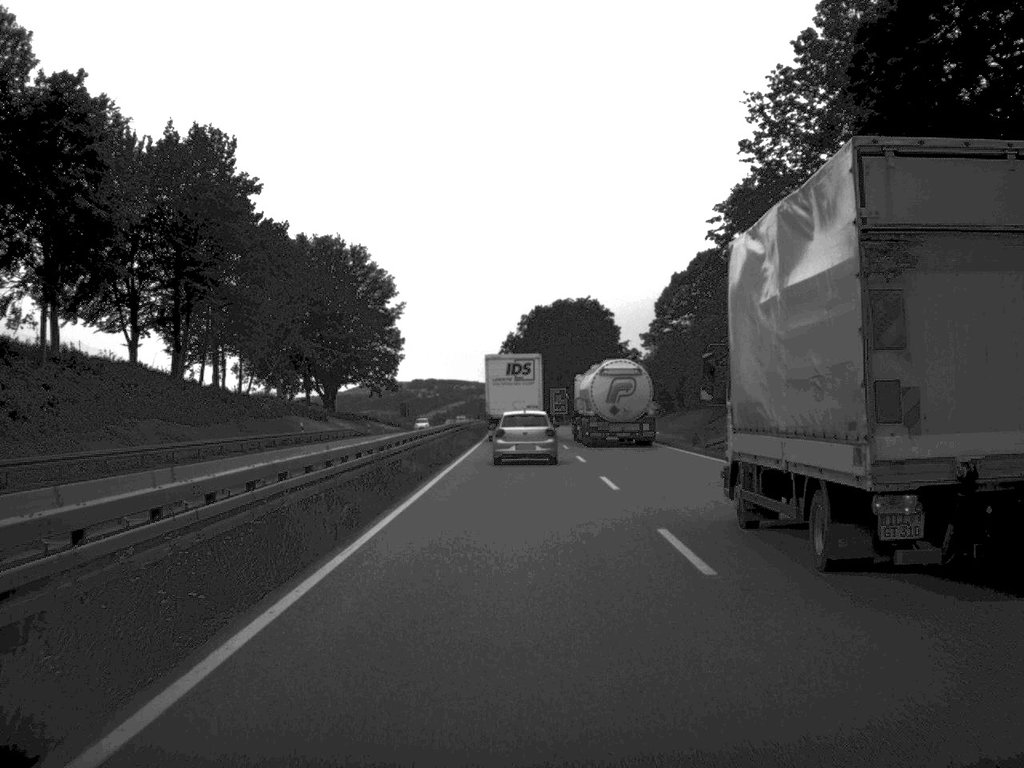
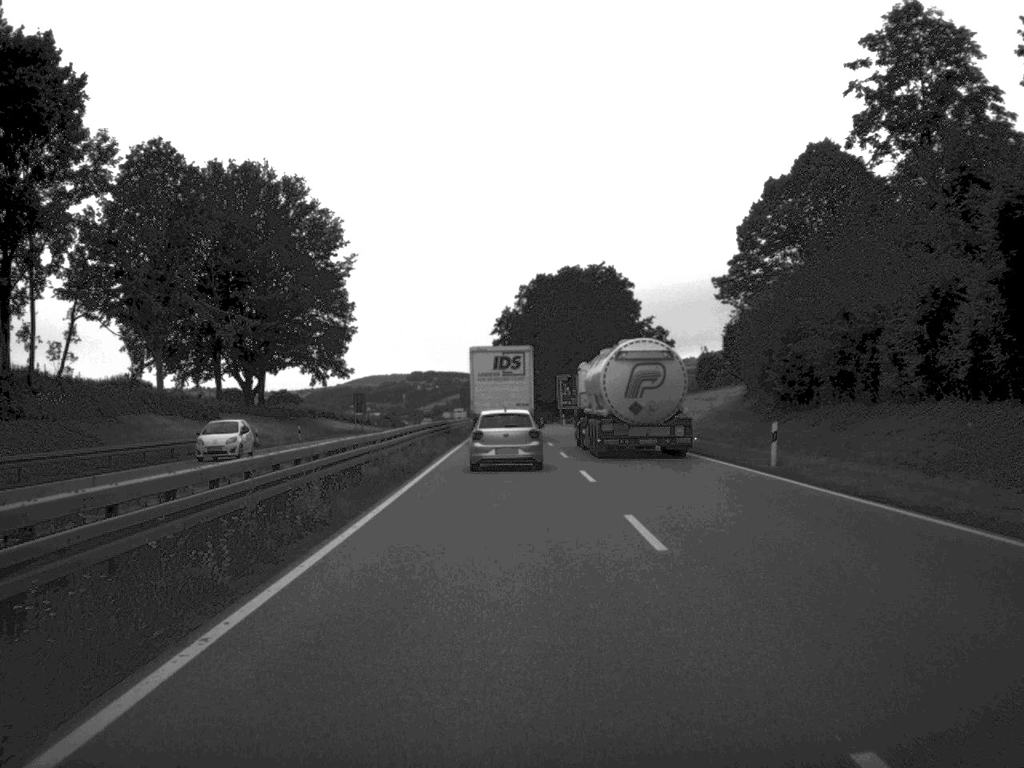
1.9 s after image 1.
(0.0, +45.6) m; 0°
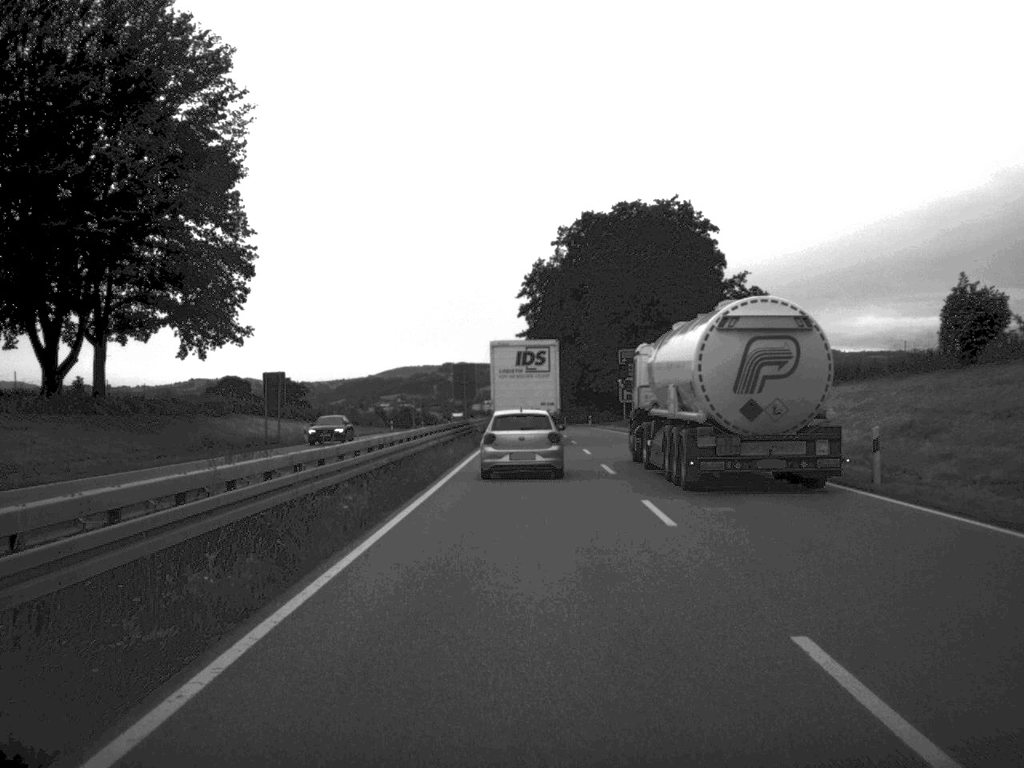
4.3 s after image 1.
(-0.9, +56.2) m; -2°
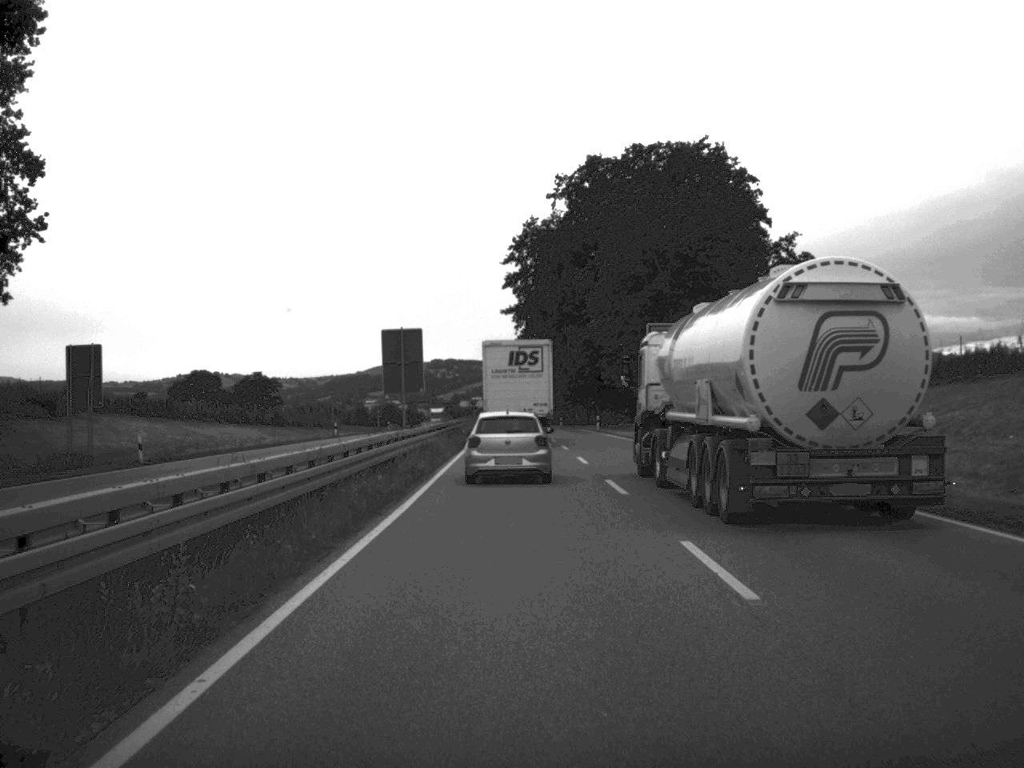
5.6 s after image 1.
(+0.1, +29.5) m; 0°
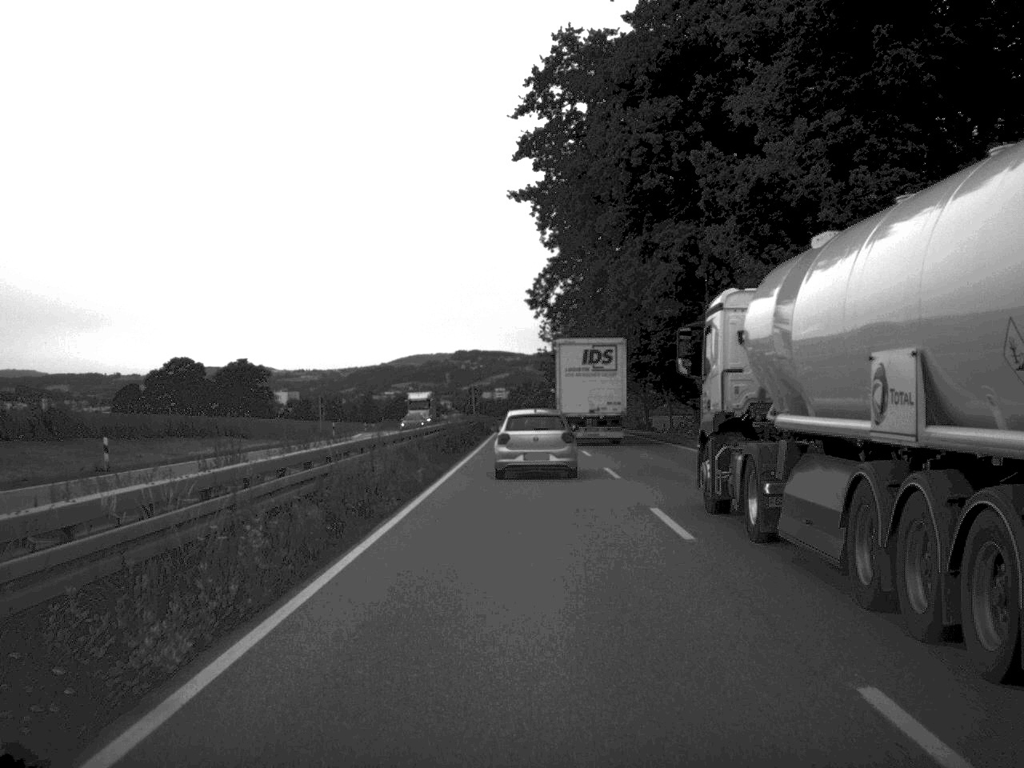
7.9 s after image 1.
(-0.5, +54.5) m; -1°
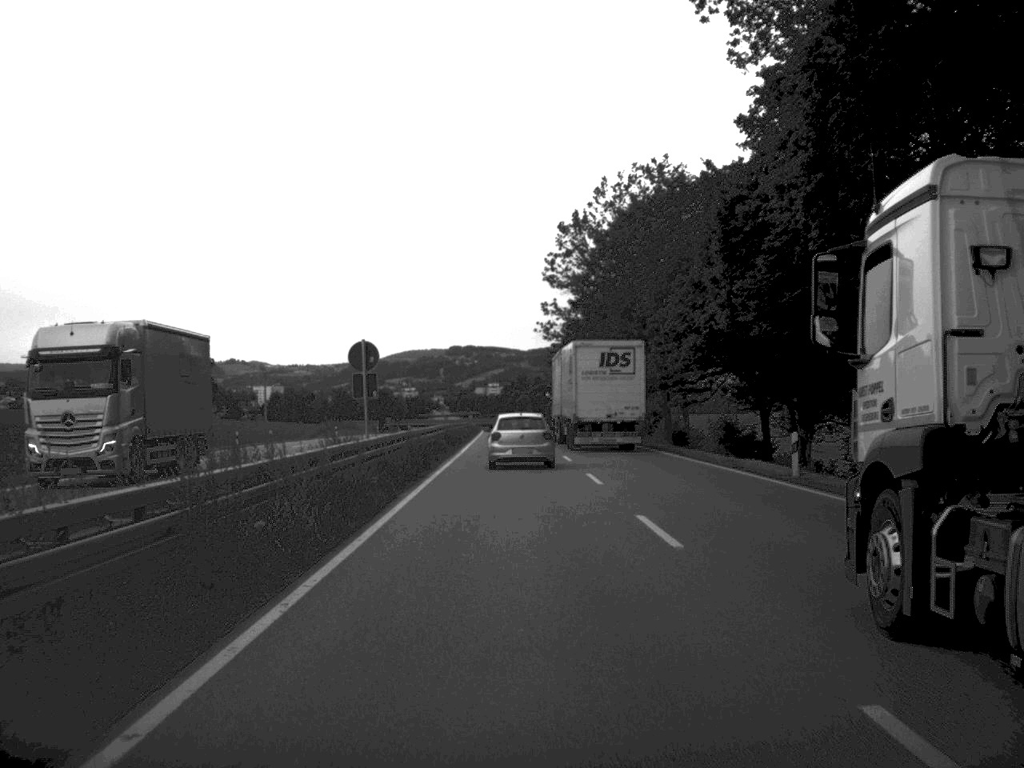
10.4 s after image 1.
(-0.1, +59.3) m; 0°
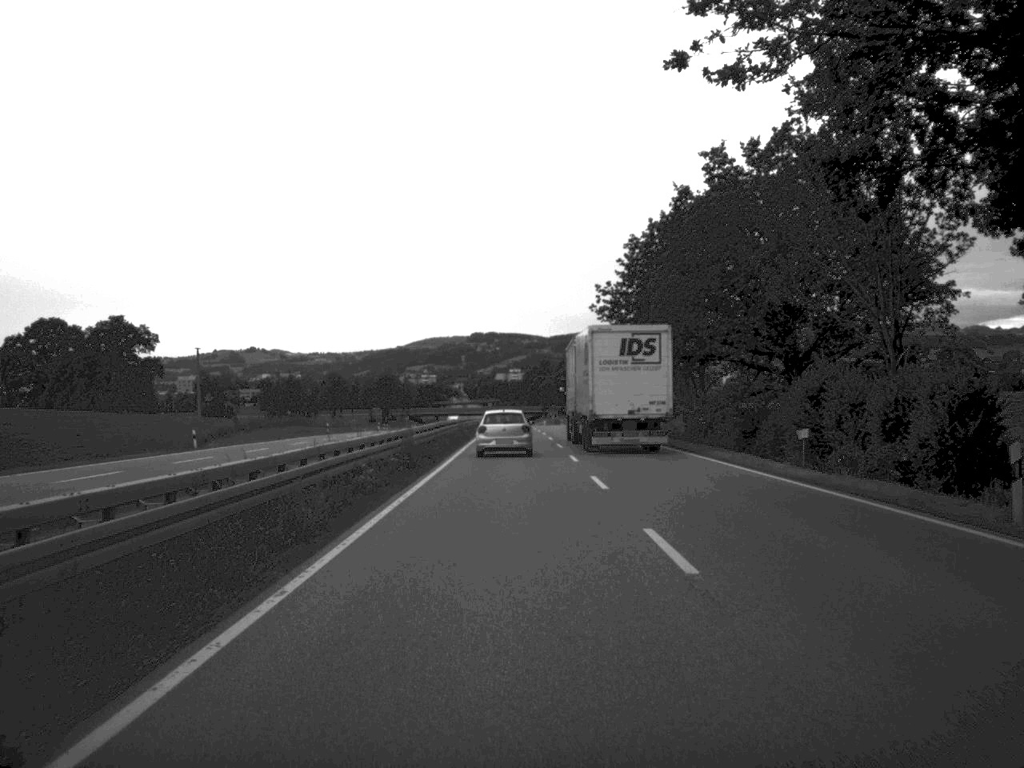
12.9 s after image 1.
(-0.7, +61.6) m; -1°
